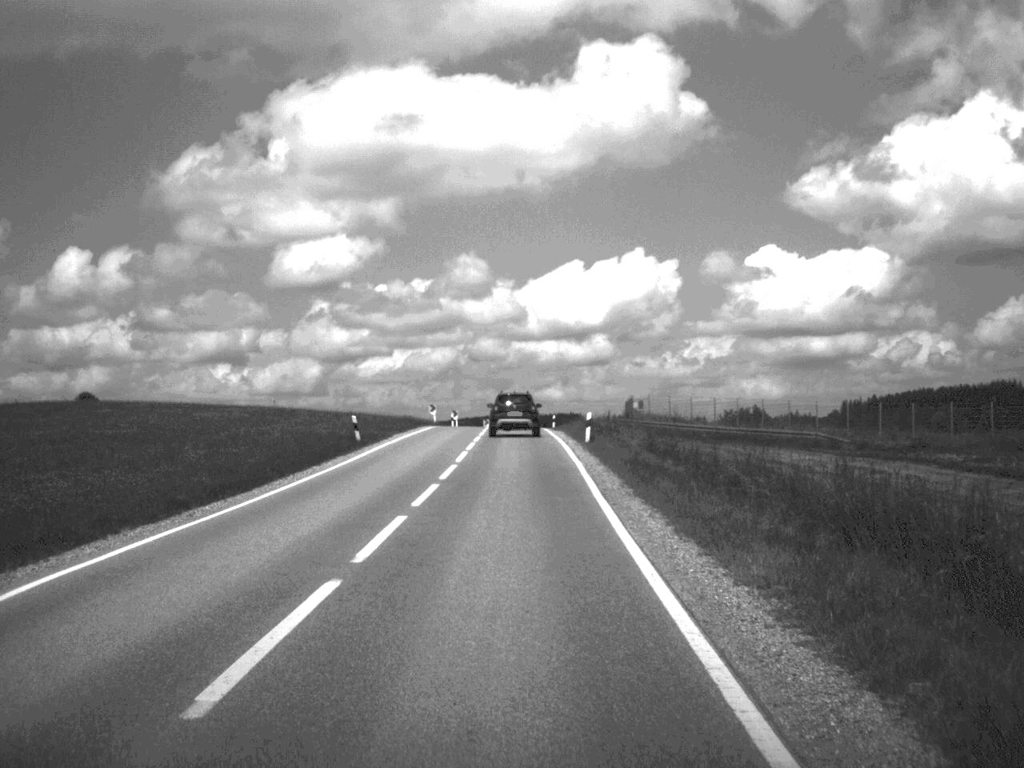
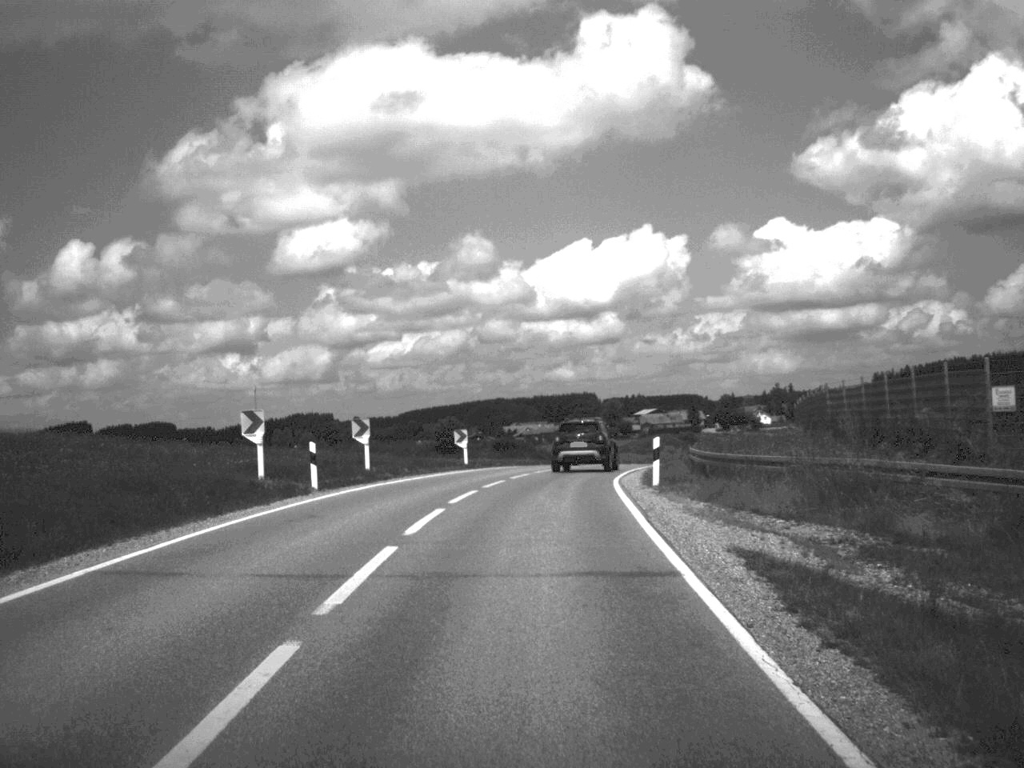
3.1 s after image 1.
(-0.6, +62.2) m; -1°
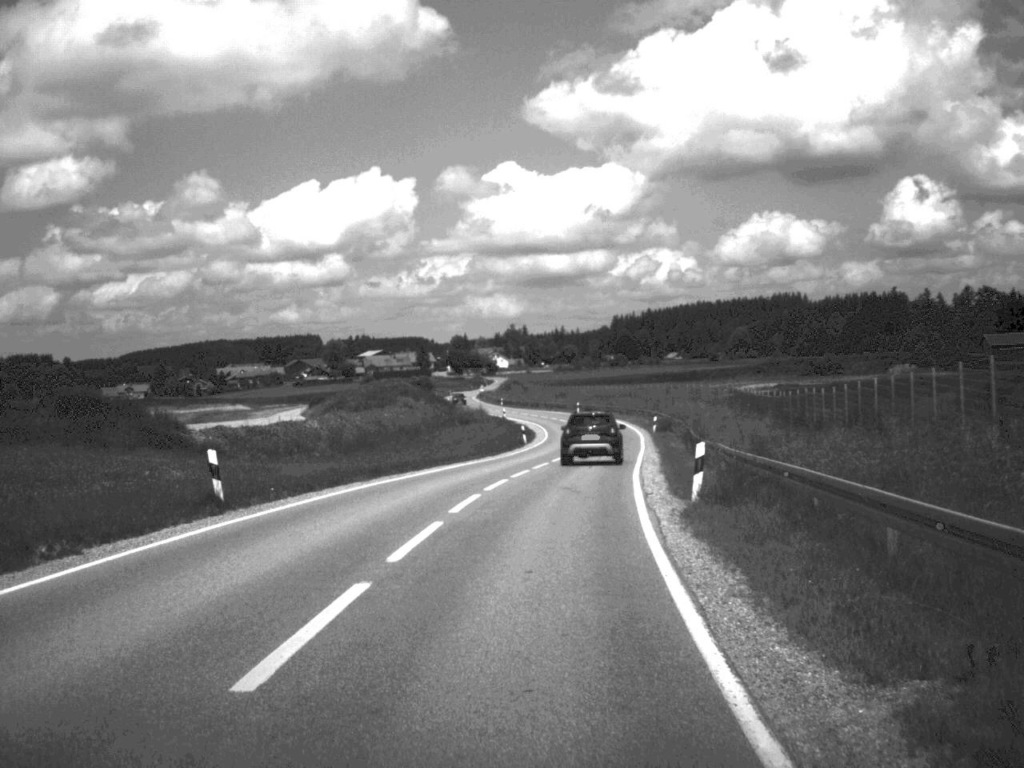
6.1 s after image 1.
(+4.8, +55.5) m; +12°
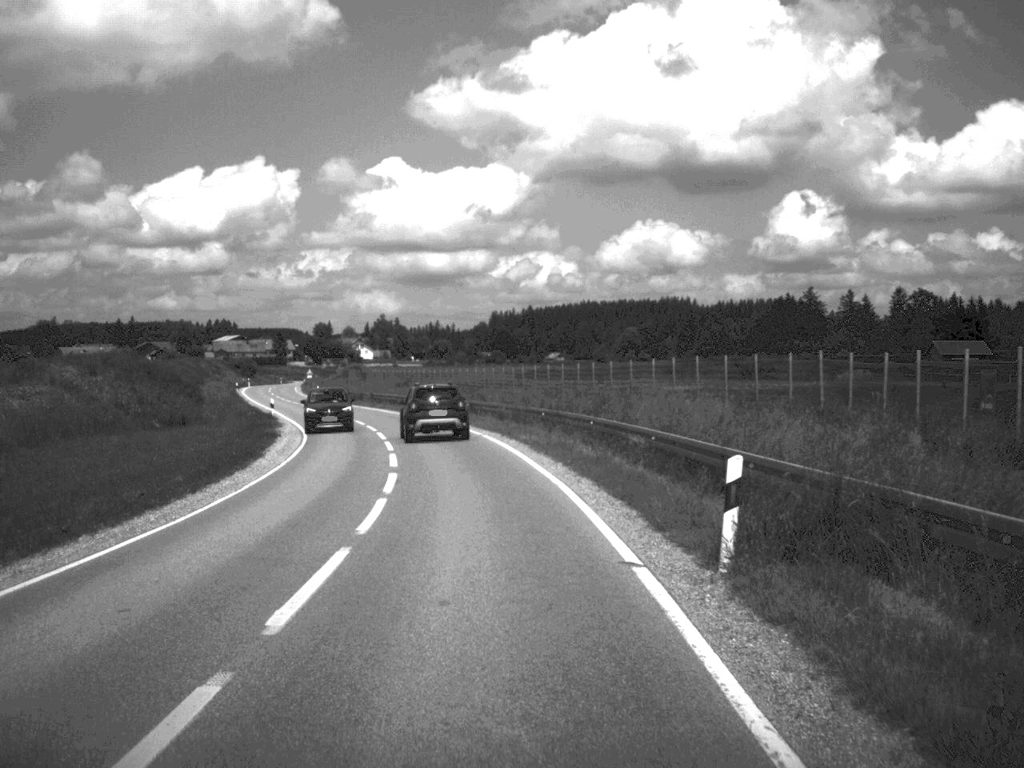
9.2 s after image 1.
(+3.8, +56.9) m; +5°
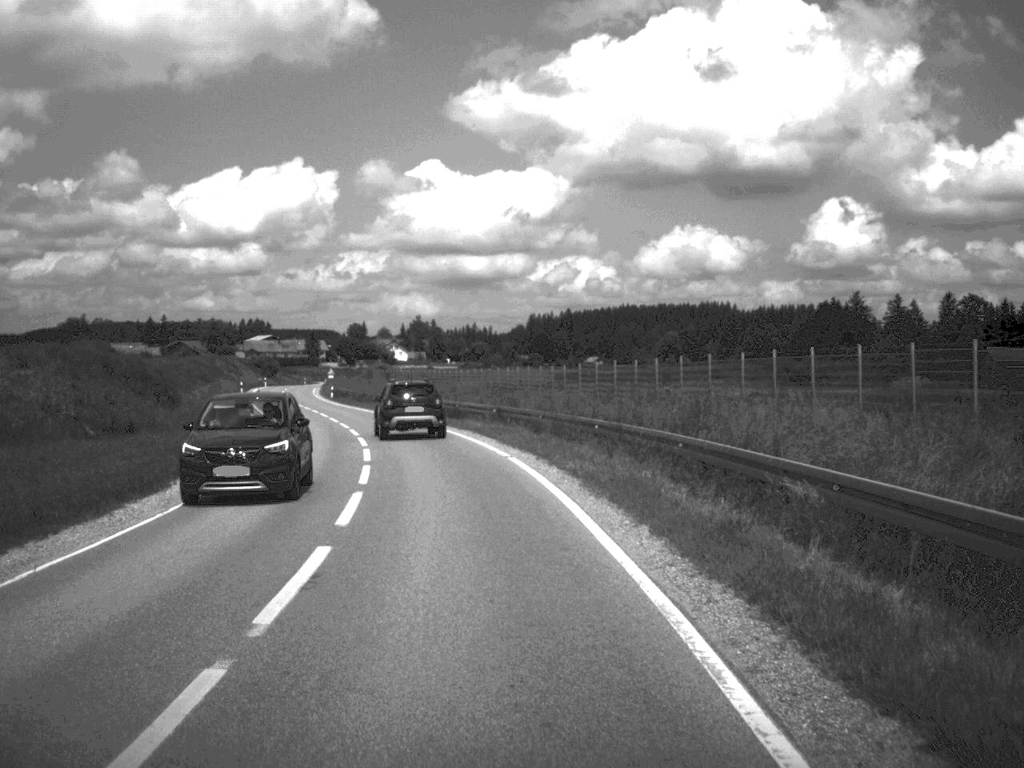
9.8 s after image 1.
(-0.1, +11.9) m; -2°
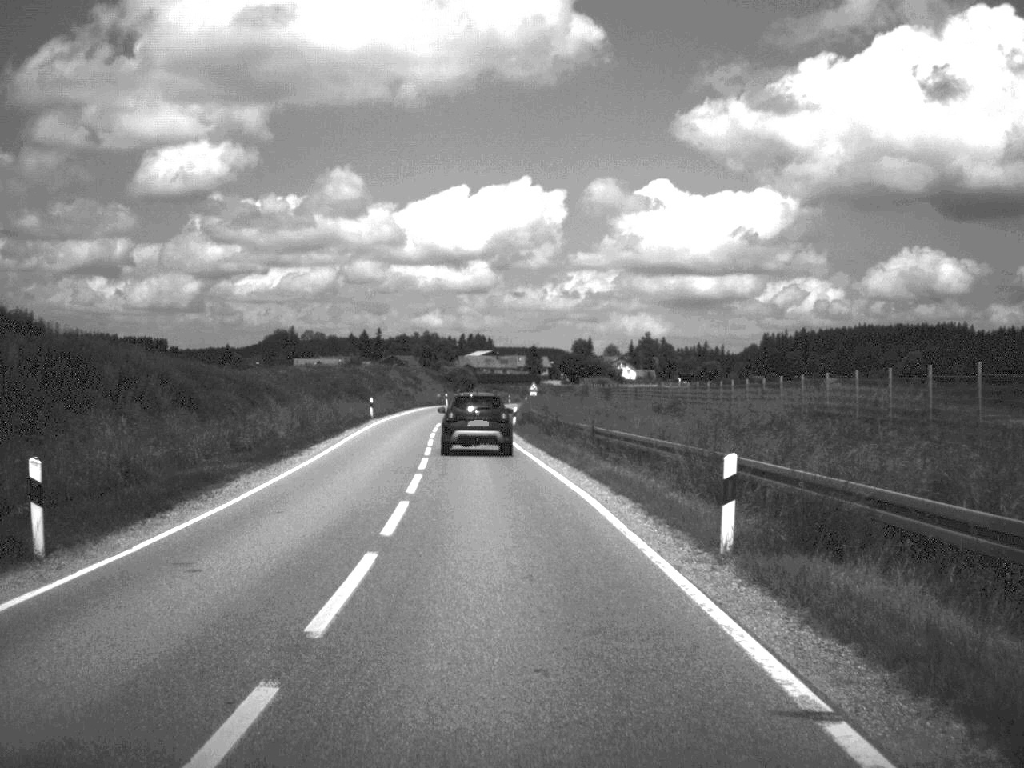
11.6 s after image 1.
(-3.1, +35.8) m; -10°
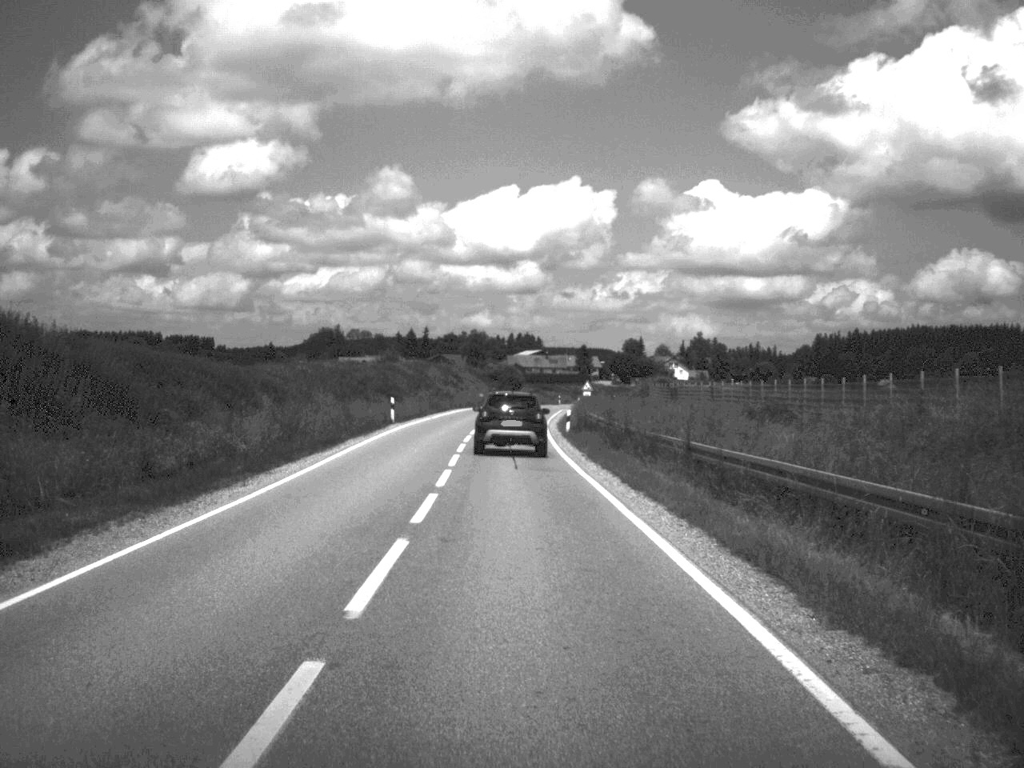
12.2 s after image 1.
(-0.2, +11.4) m; -2°
